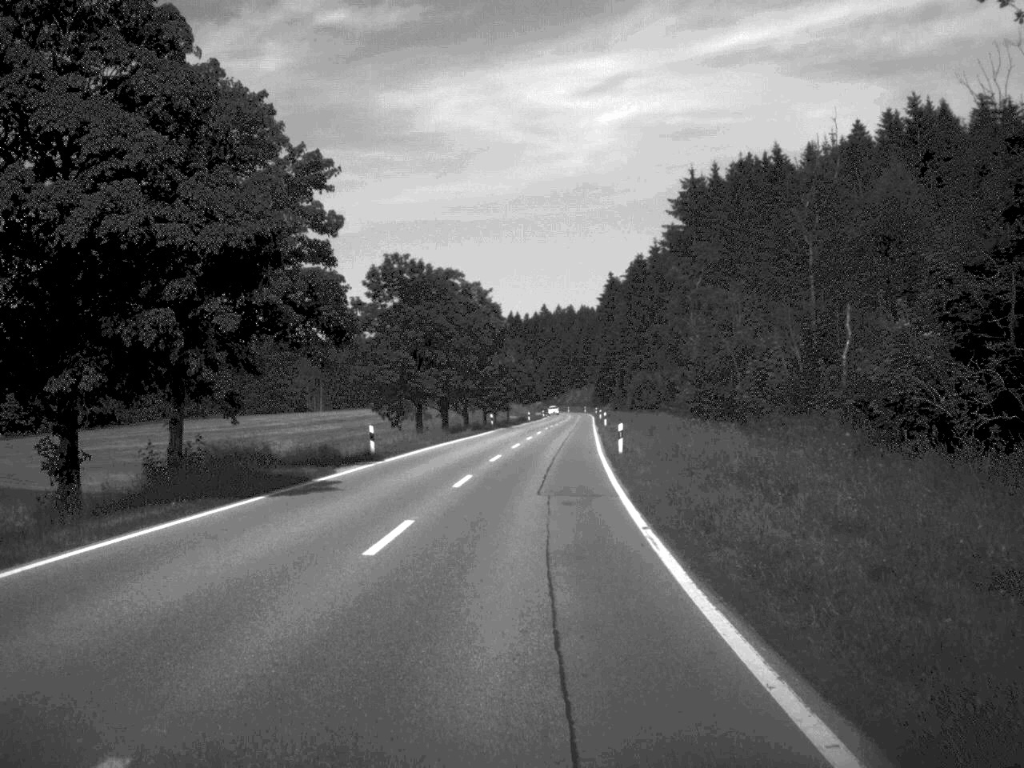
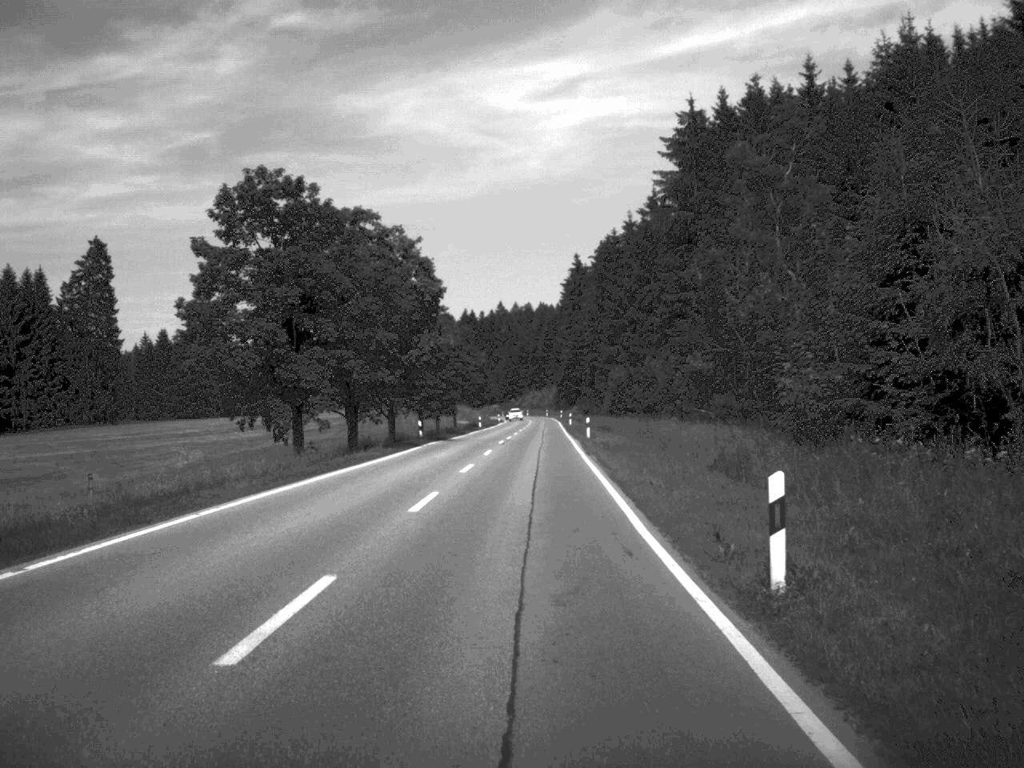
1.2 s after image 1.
(+0.5, +28.6) m; +2°
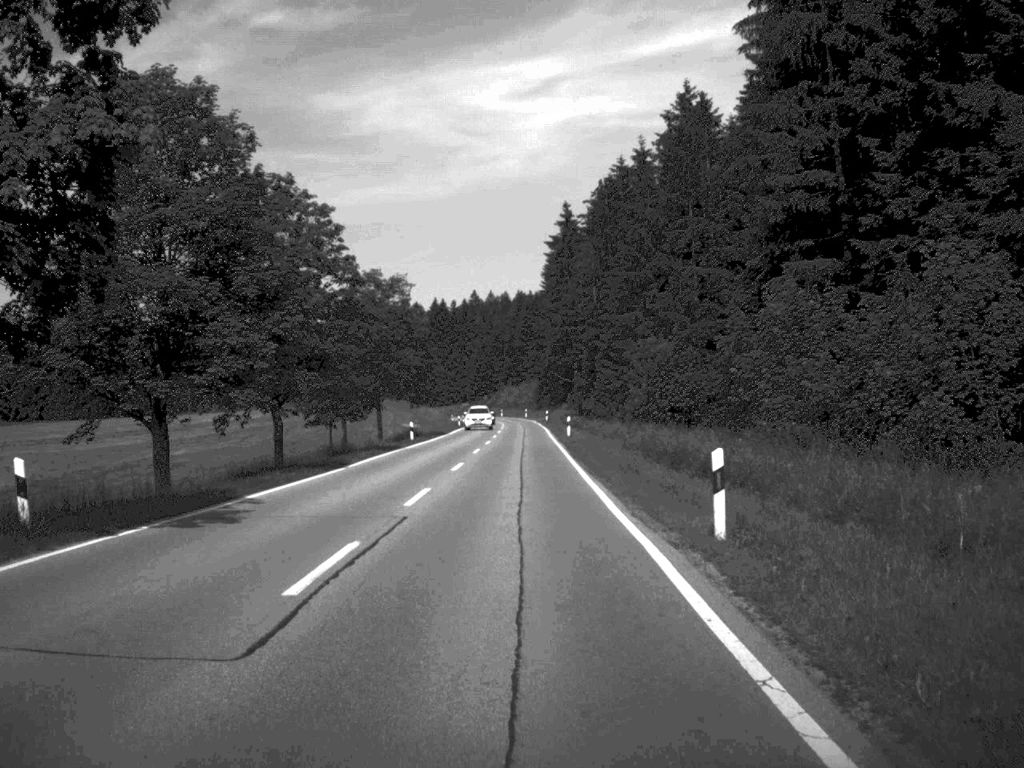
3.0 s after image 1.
(+0.5, +45.8) m; +1°
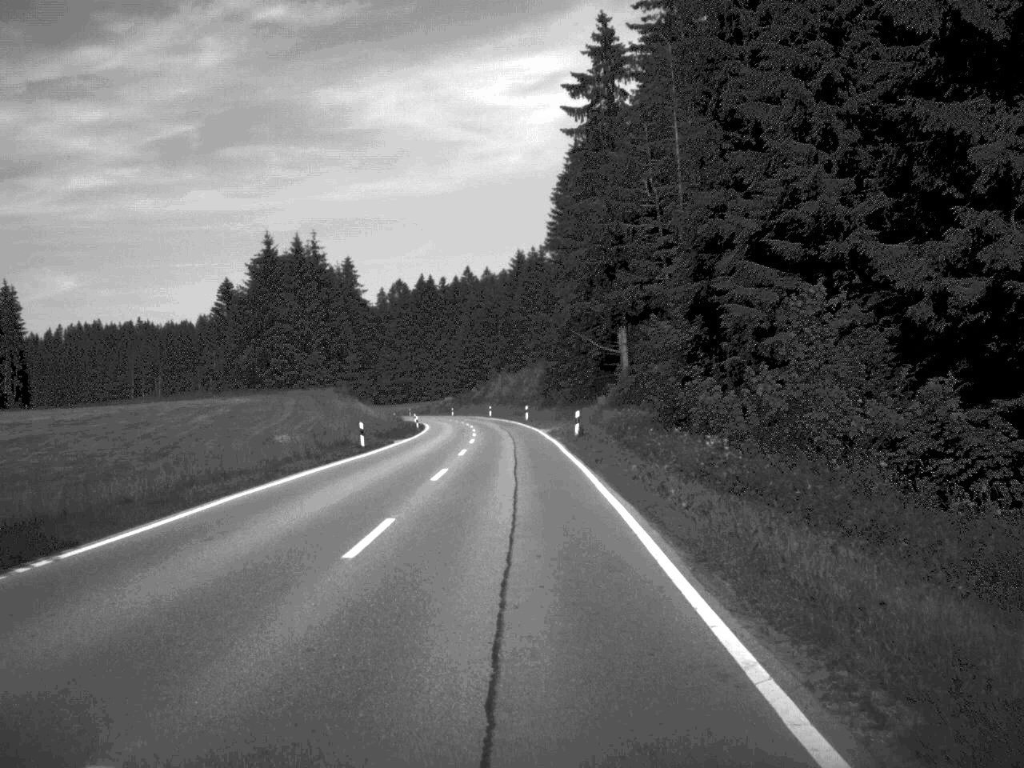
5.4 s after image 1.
(0.0, +66.4) m; 0°
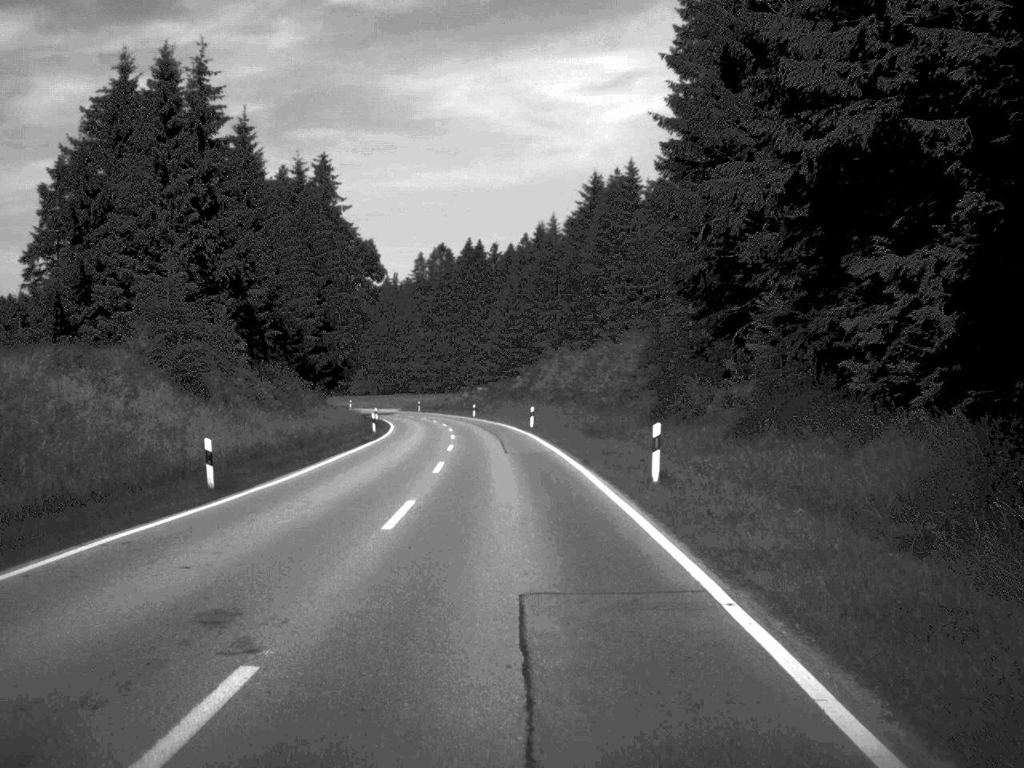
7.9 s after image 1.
(-1.3, +67.5) m; -3°
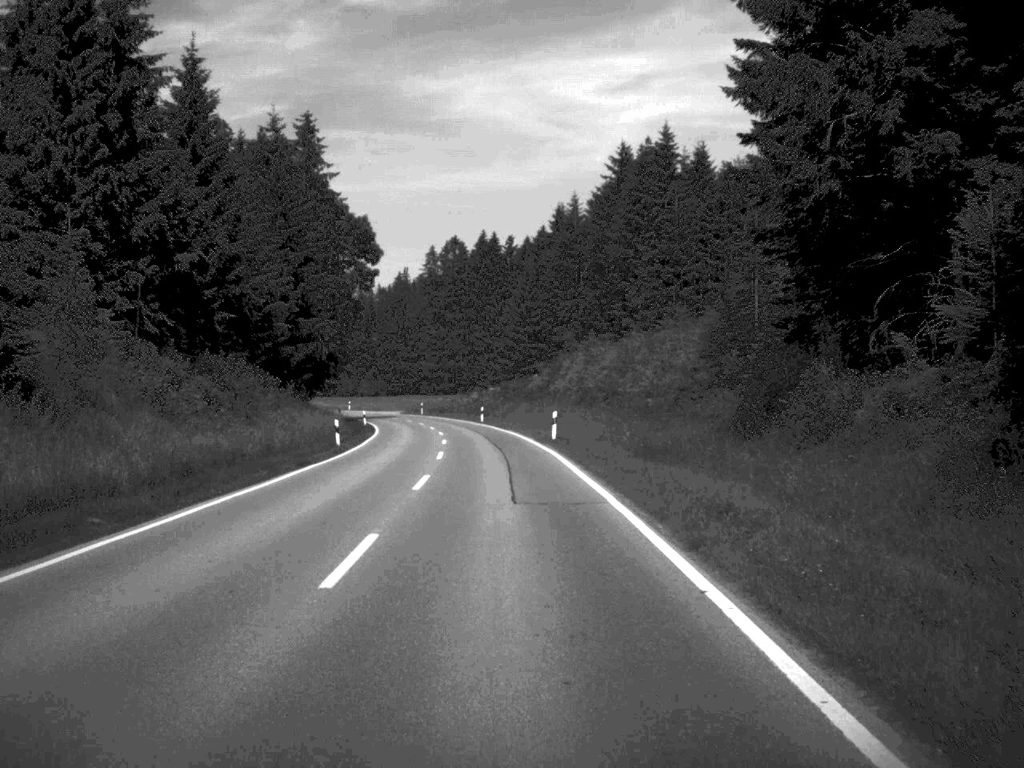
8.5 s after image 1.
(-0.1, +16.6) m; -1°
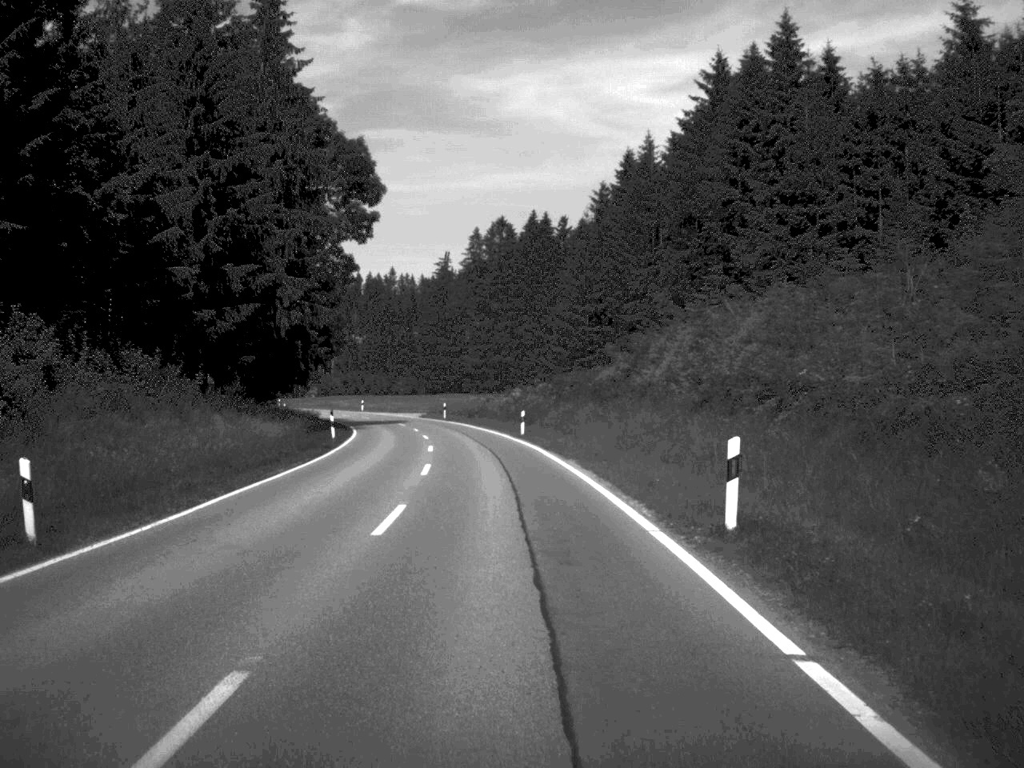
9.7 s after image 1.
(-0.6, +31.4) m; -2°
